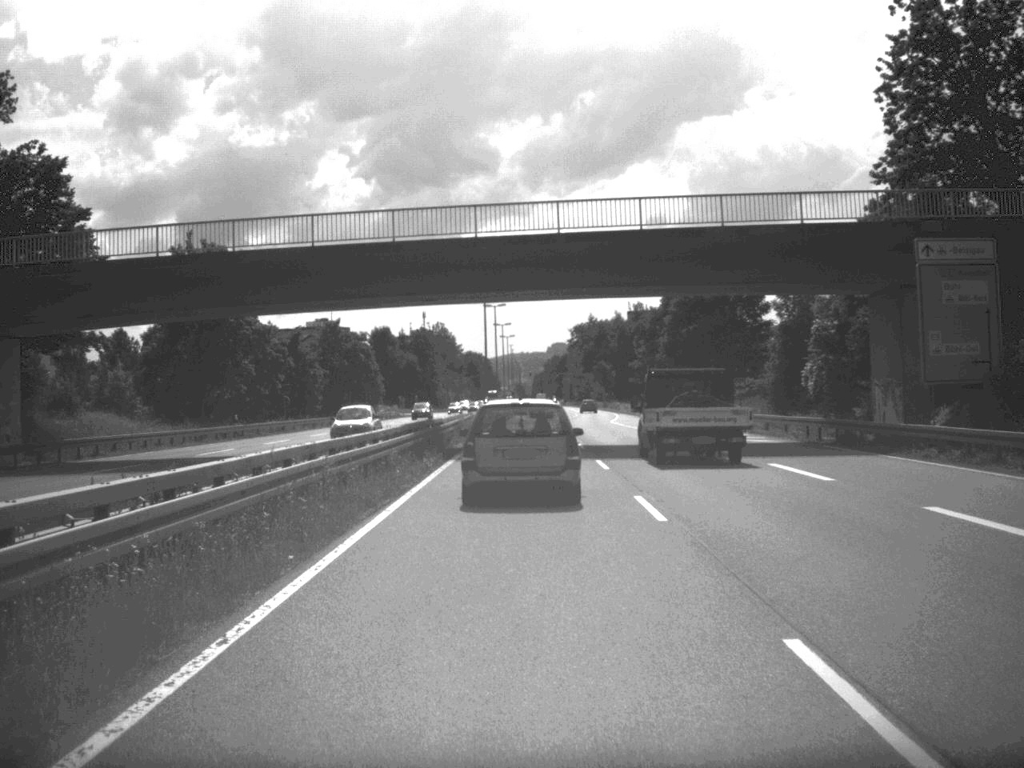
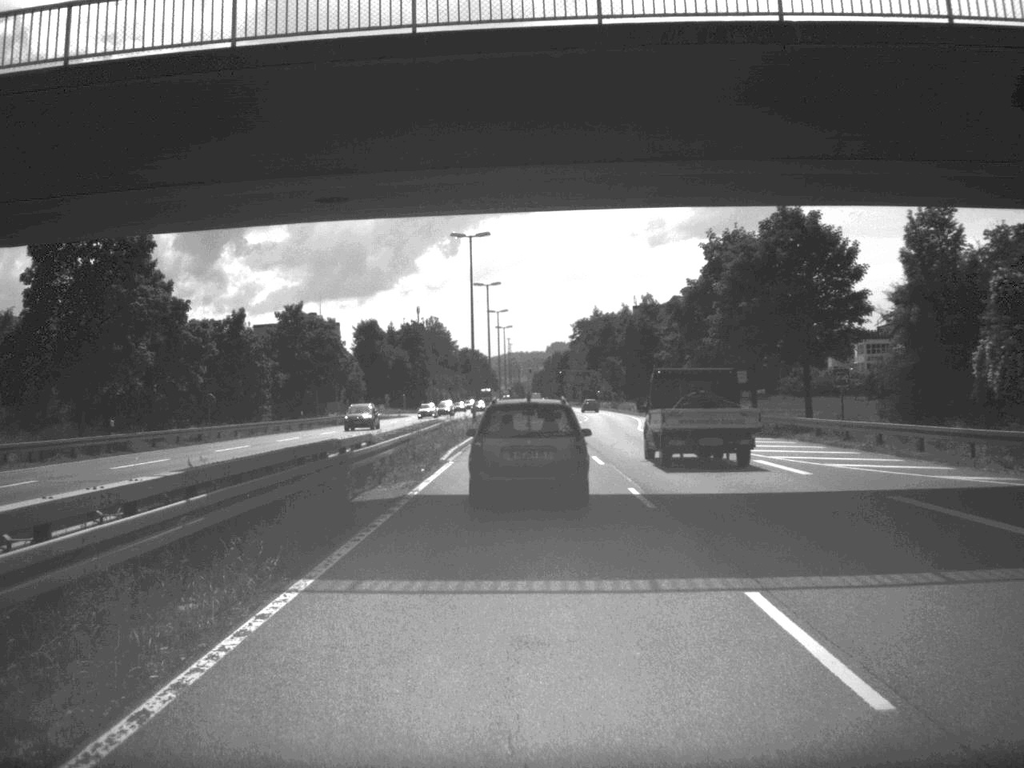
(0.0, +21.4) m; 0°
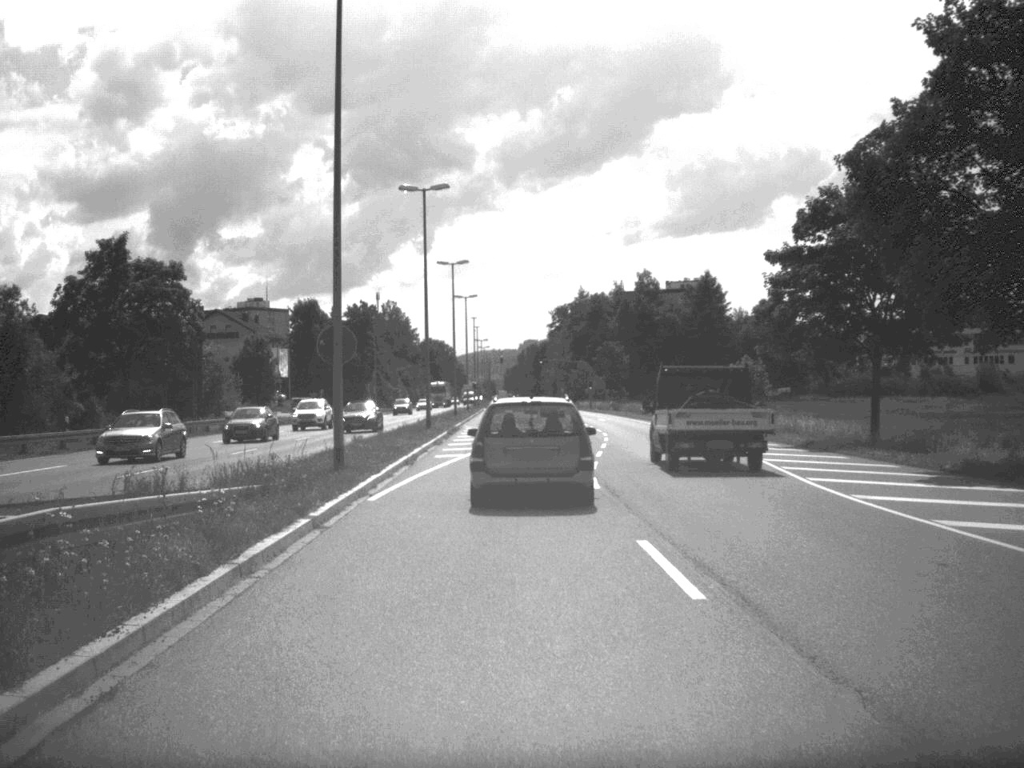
(+0.2, +43.3) m; +1°
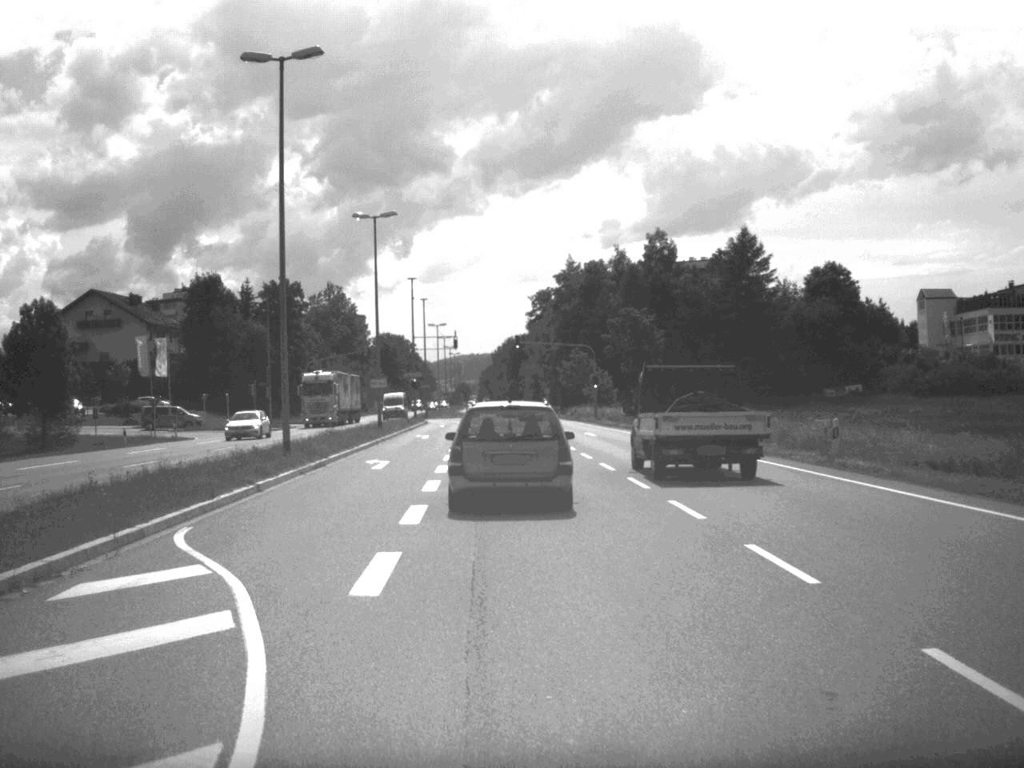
(+0.7, +51.7) m; +1°
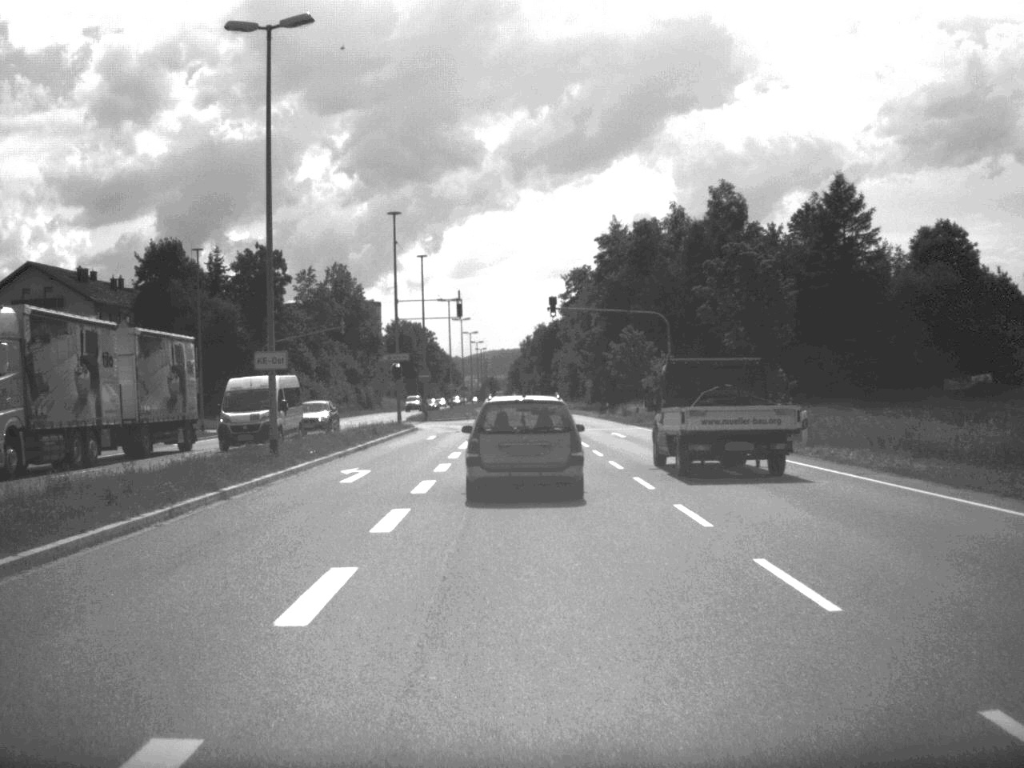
(-0.4, +30.8) m; -1°
